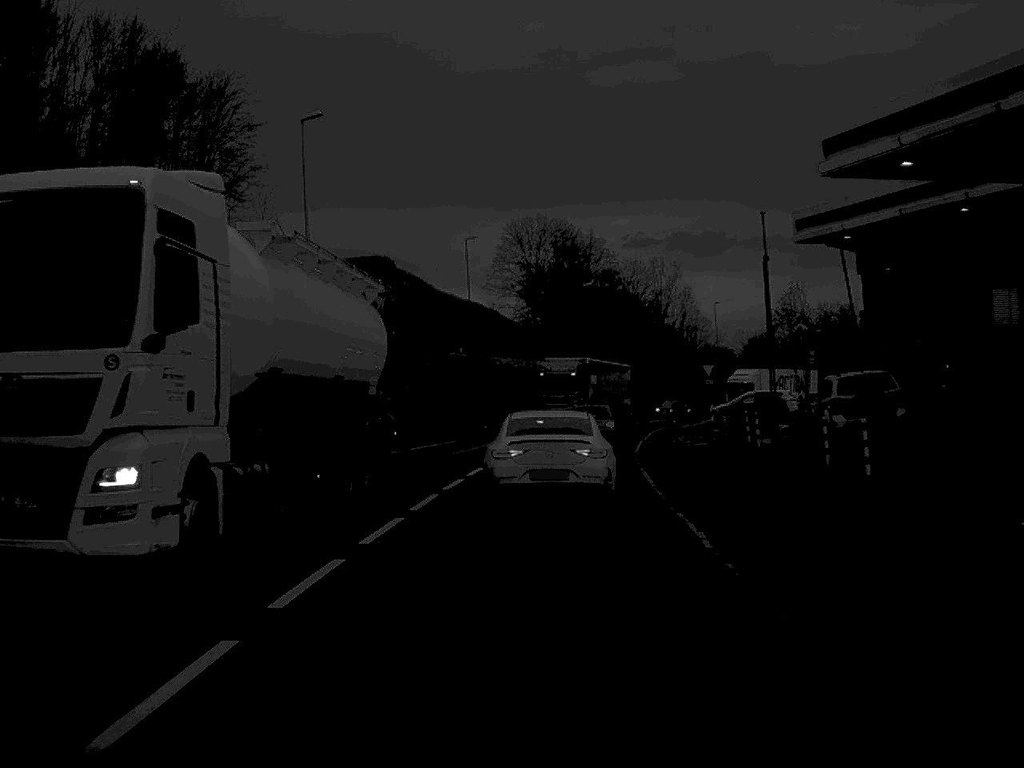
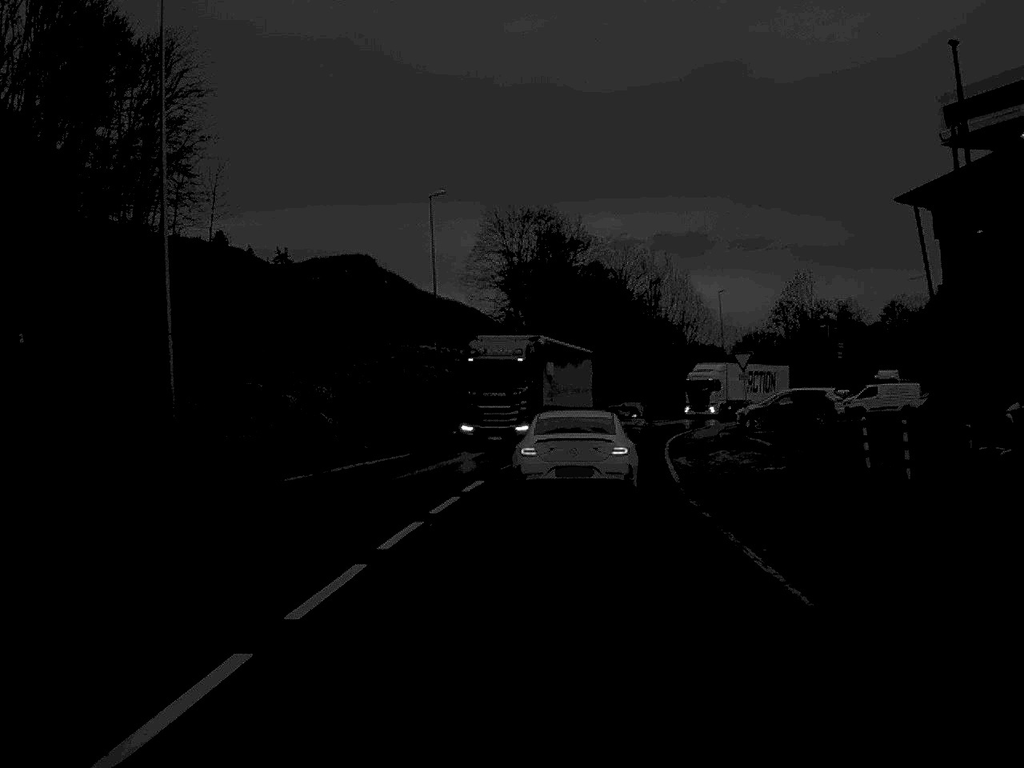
(+0.1, +13.9) m; +1°
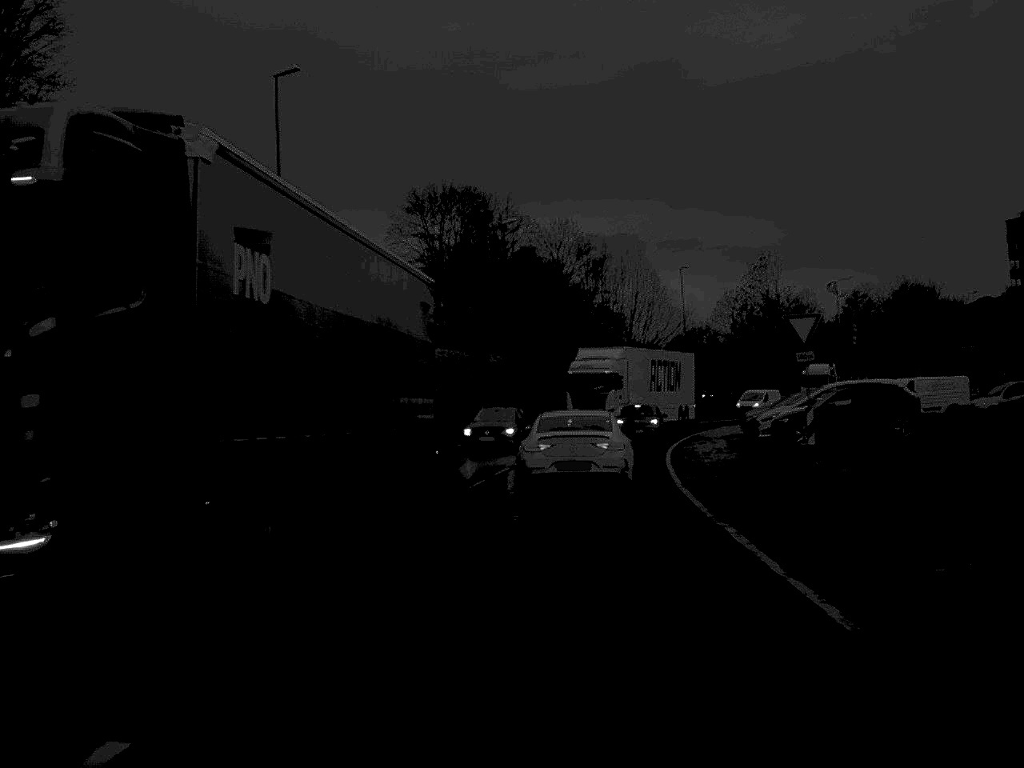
(+0.6, +19.9) m; +3°
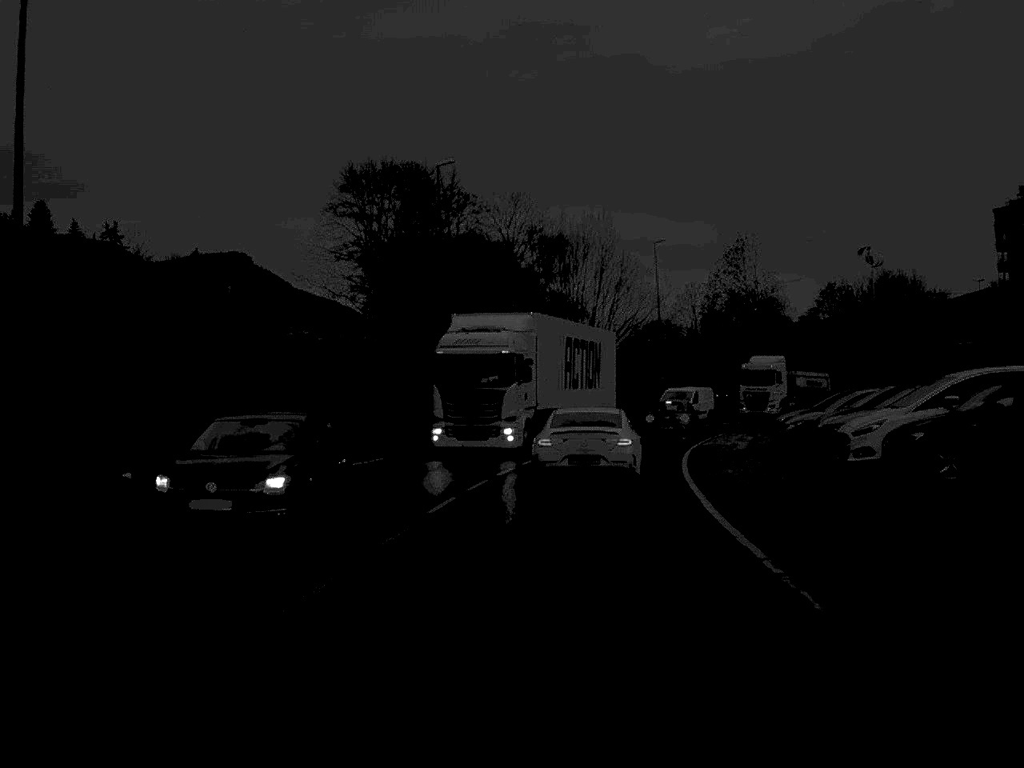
(+0.3, +14.7) m; +2°
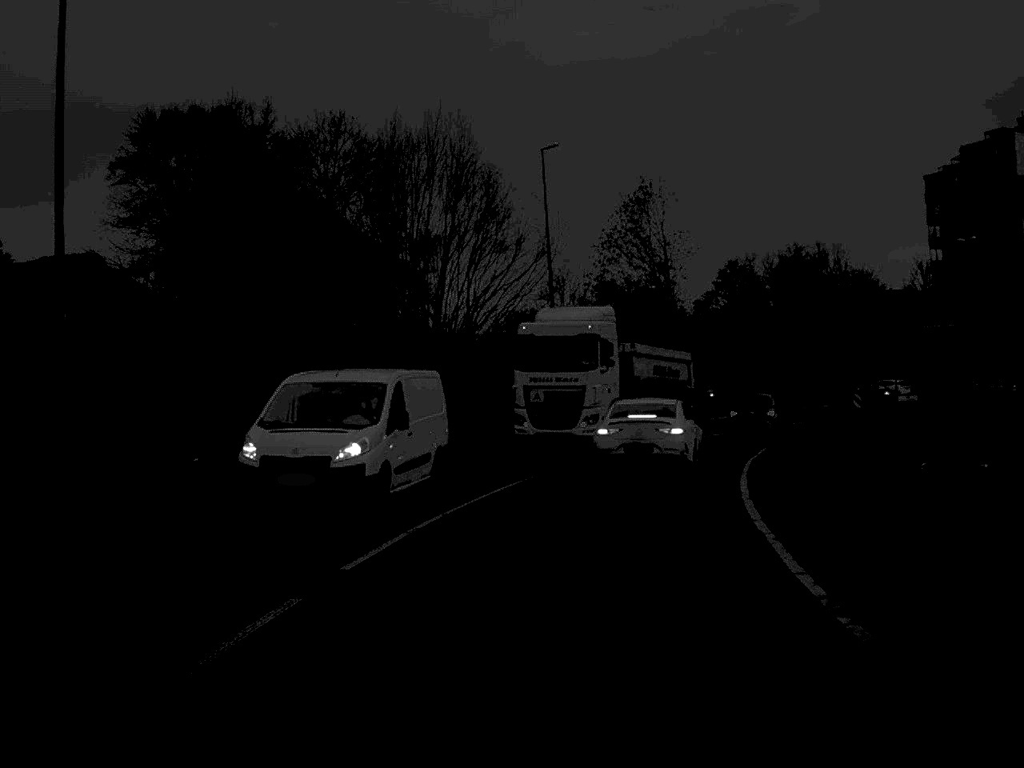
(+1.5, +28.3) m; +7°
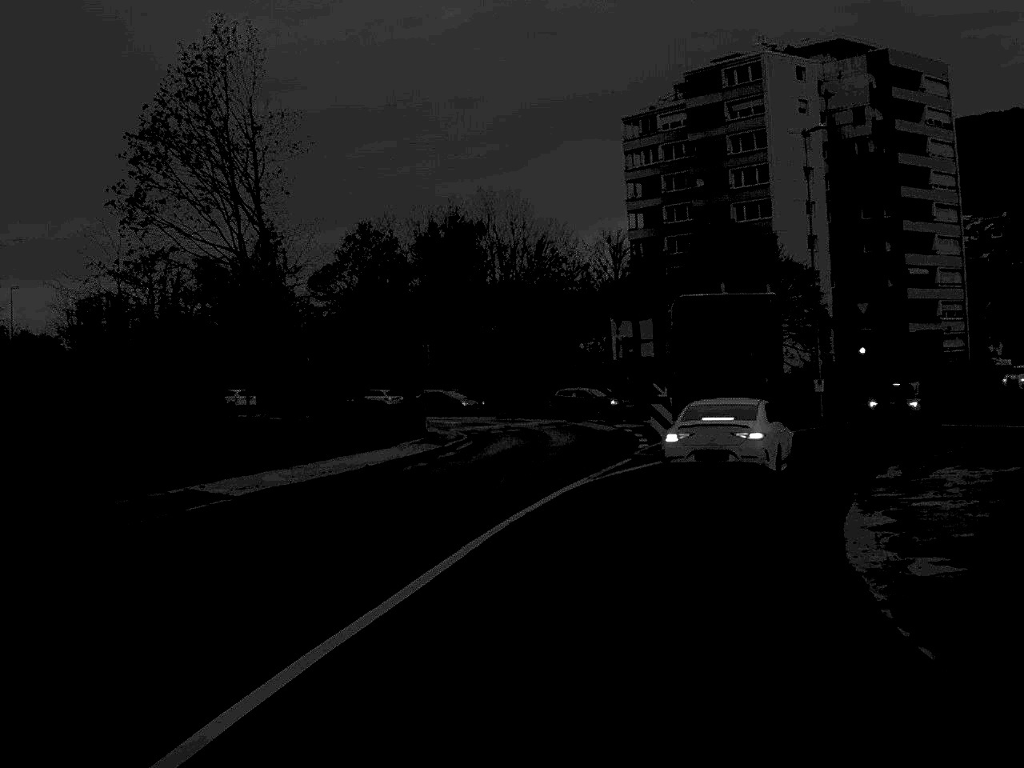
(+5.0, +36.7) m; +17°
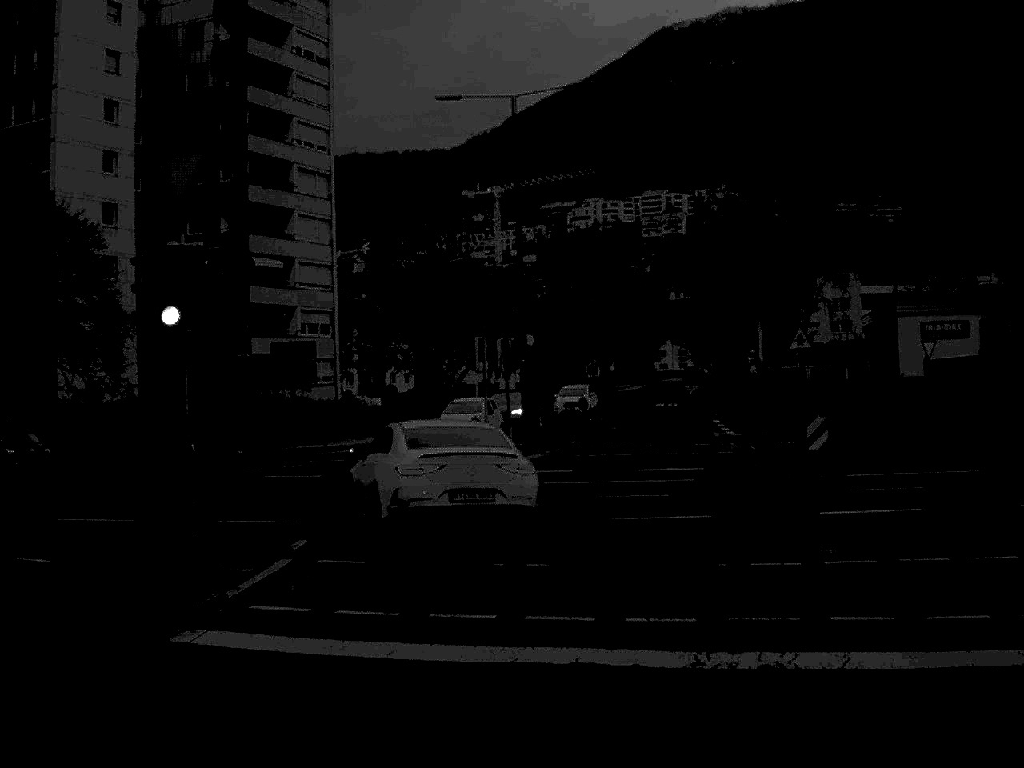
(+8.2, +32.9) m; +30°
